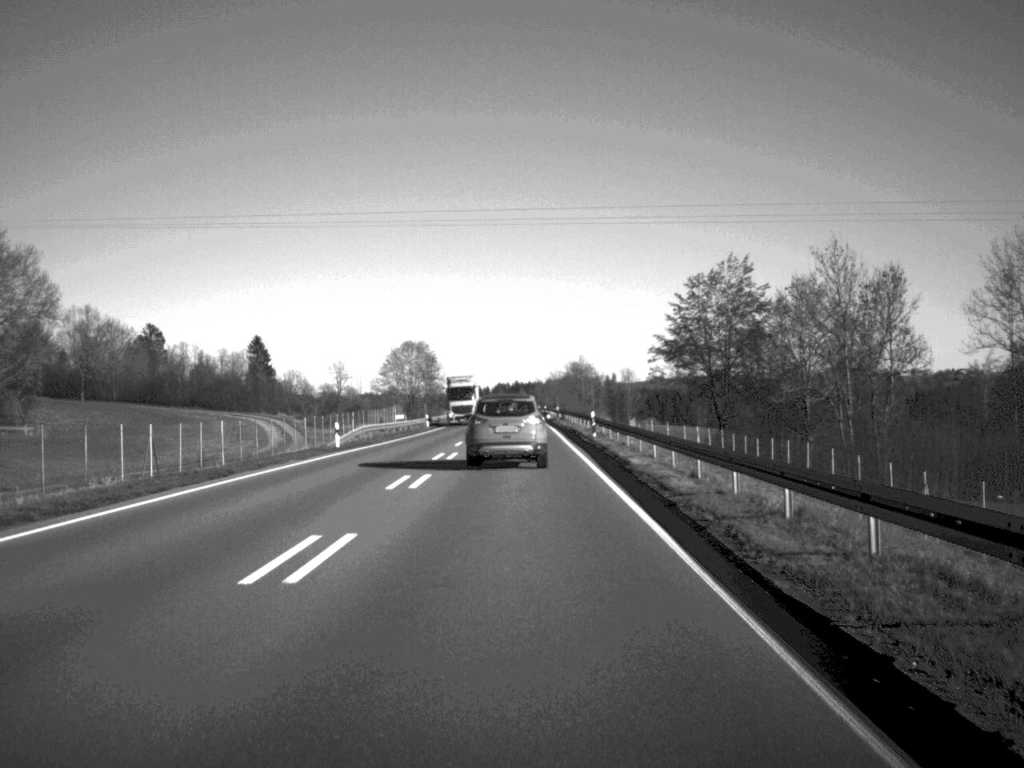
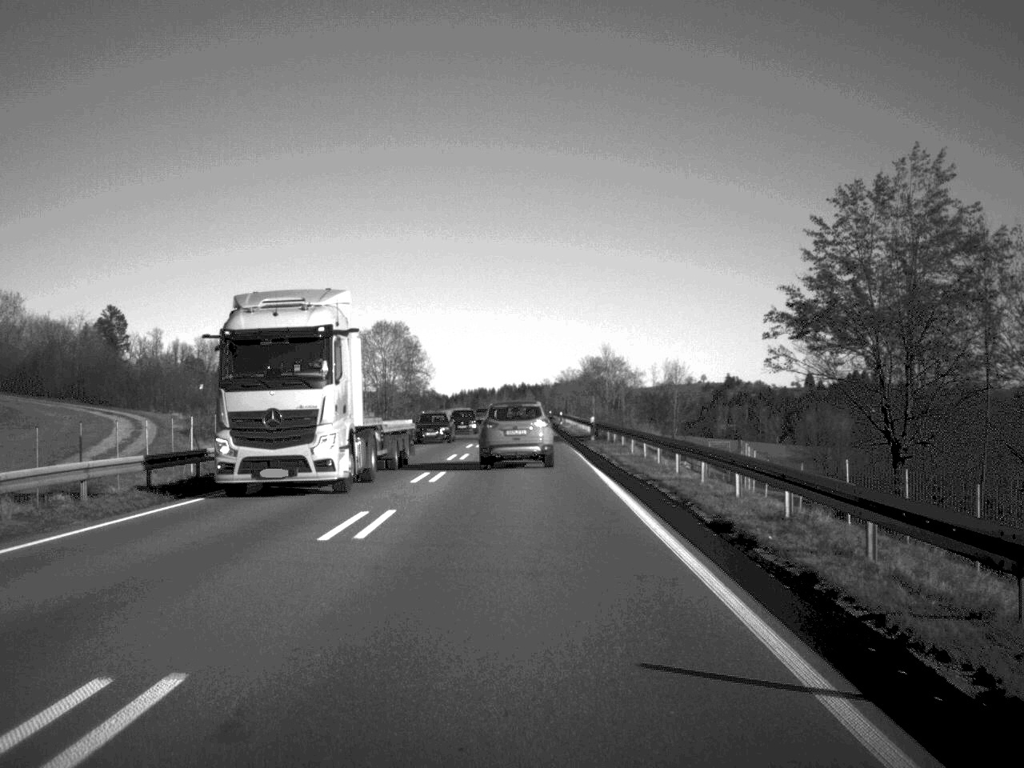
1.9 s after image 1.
(-0.1, +43.6) m; 0°
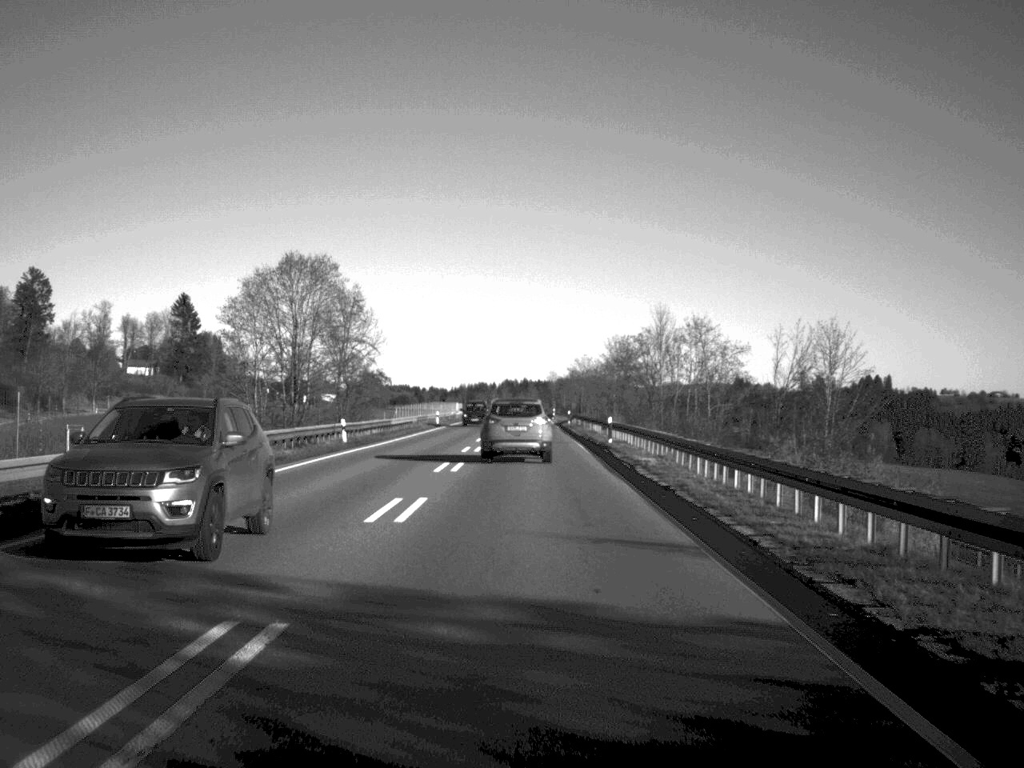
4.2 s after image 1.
(-0.2, +57.8) m; 0°
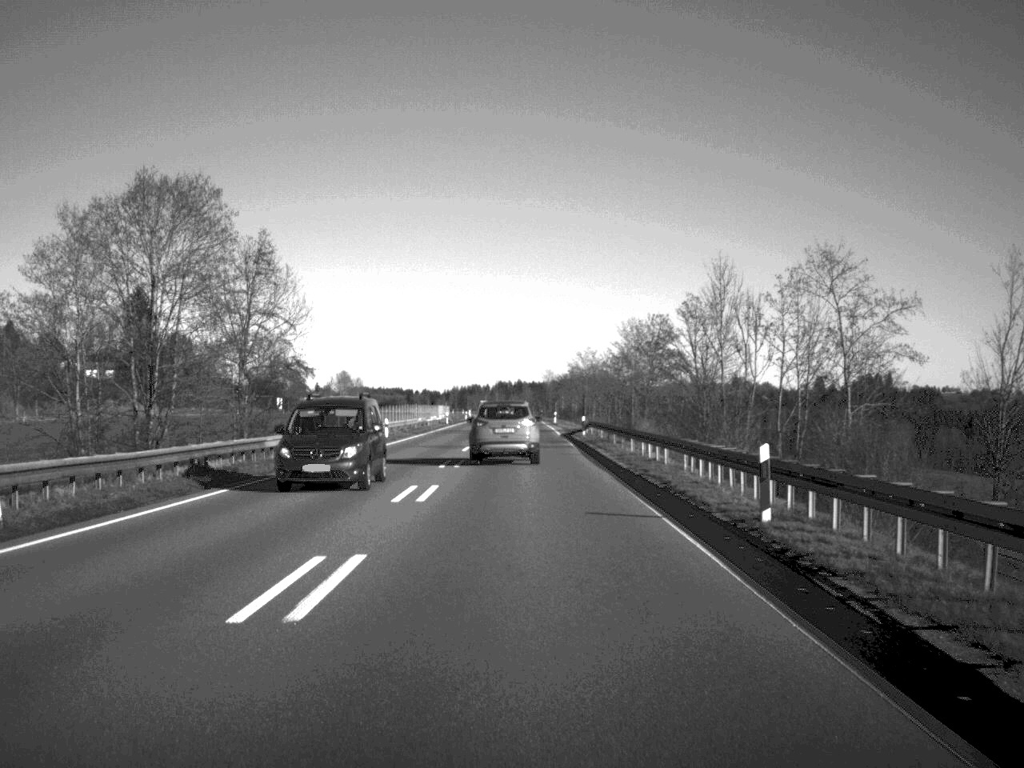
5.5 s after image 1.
(+0.1, +31.8) m; 0°
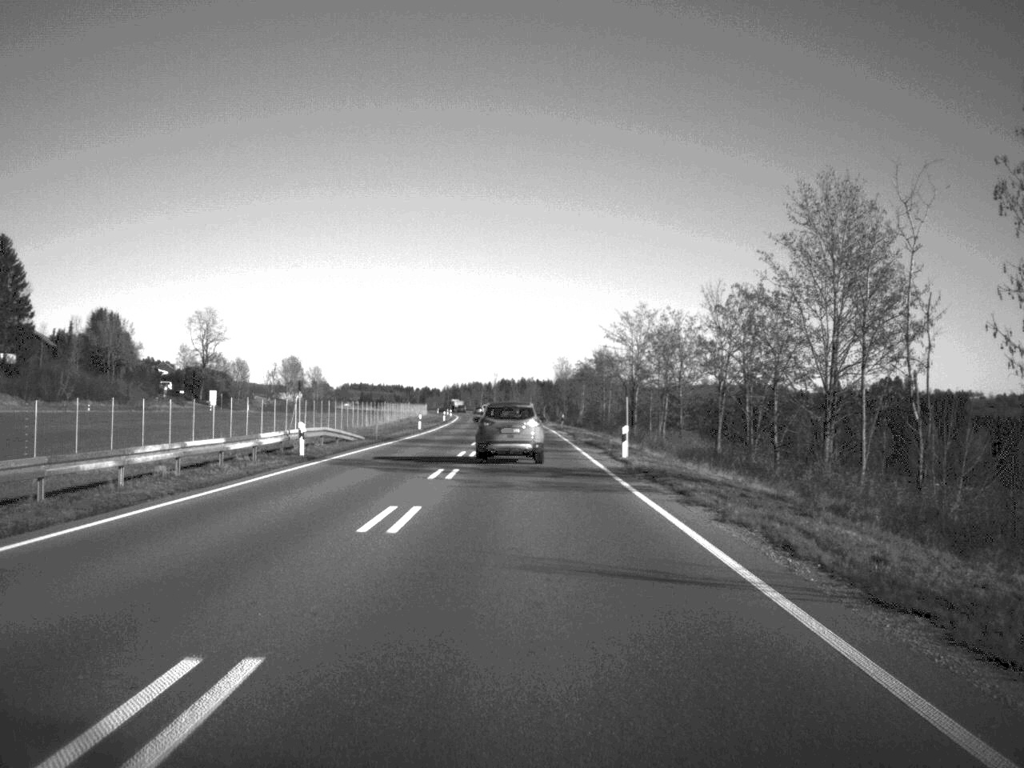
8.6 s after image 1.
(-0.2, +77.1) m; 0°
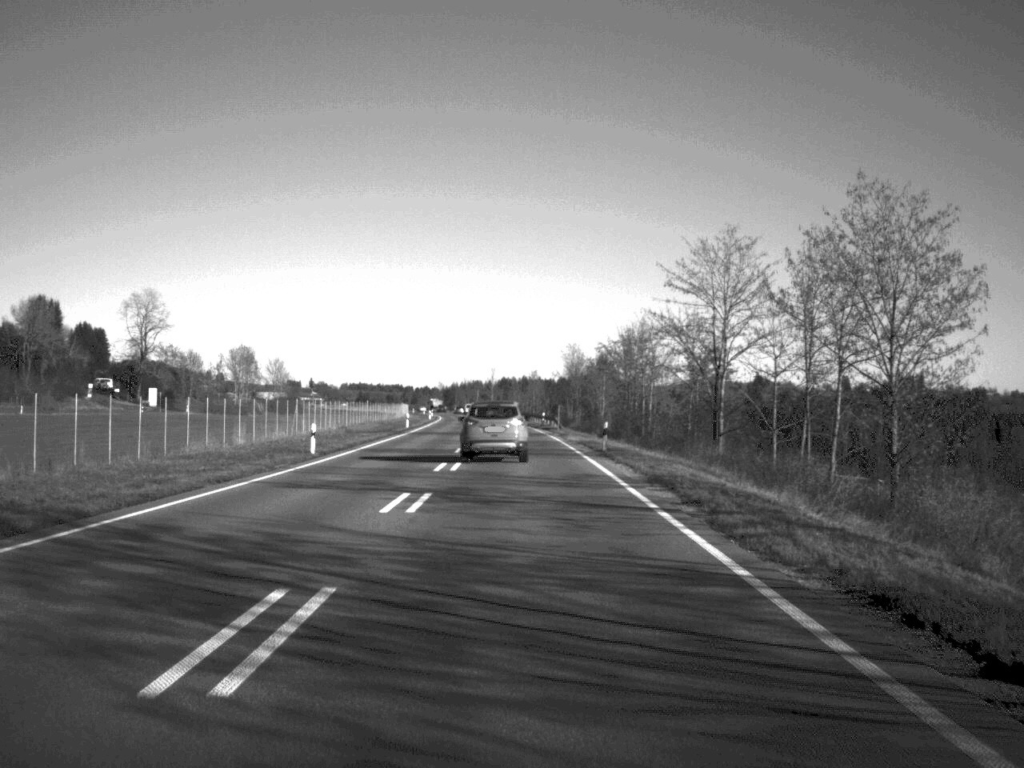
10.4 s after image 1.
(-0.1, +44.6) m; 0°
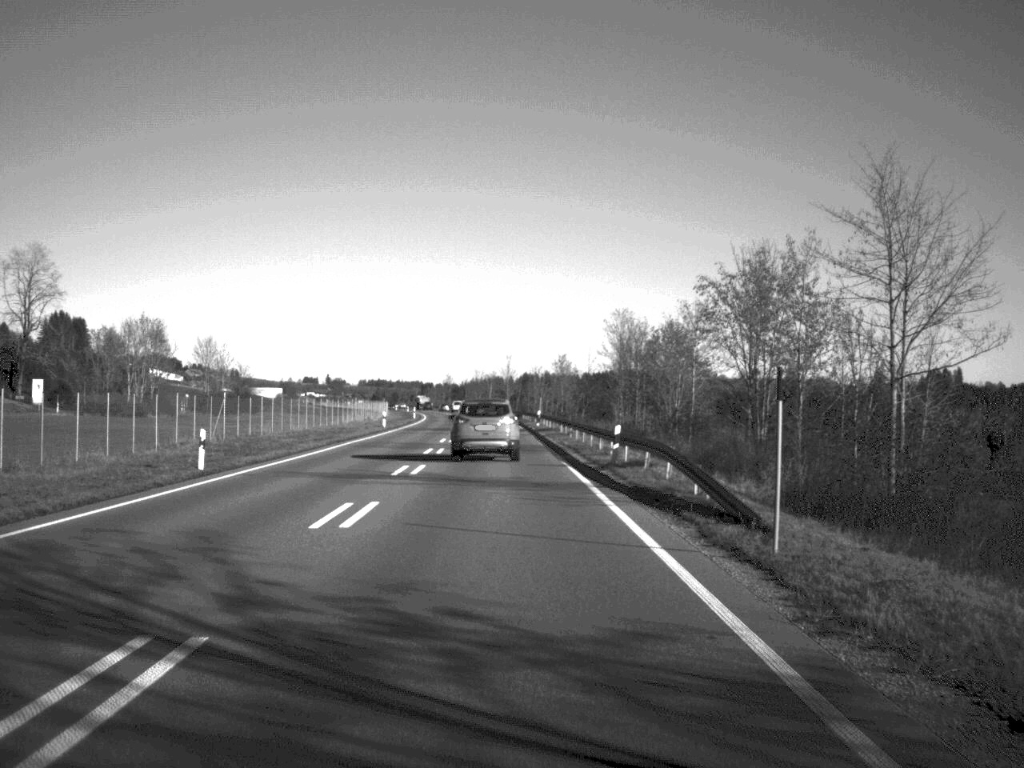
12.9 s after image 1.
(-0.3, +62.3) m; -1°
